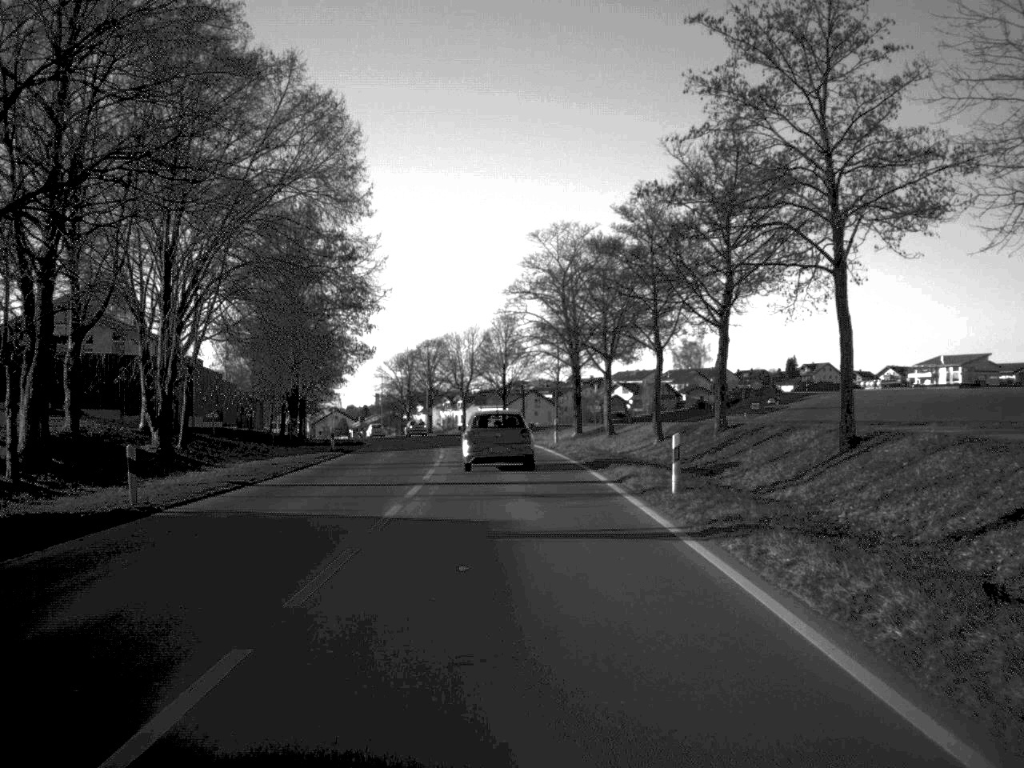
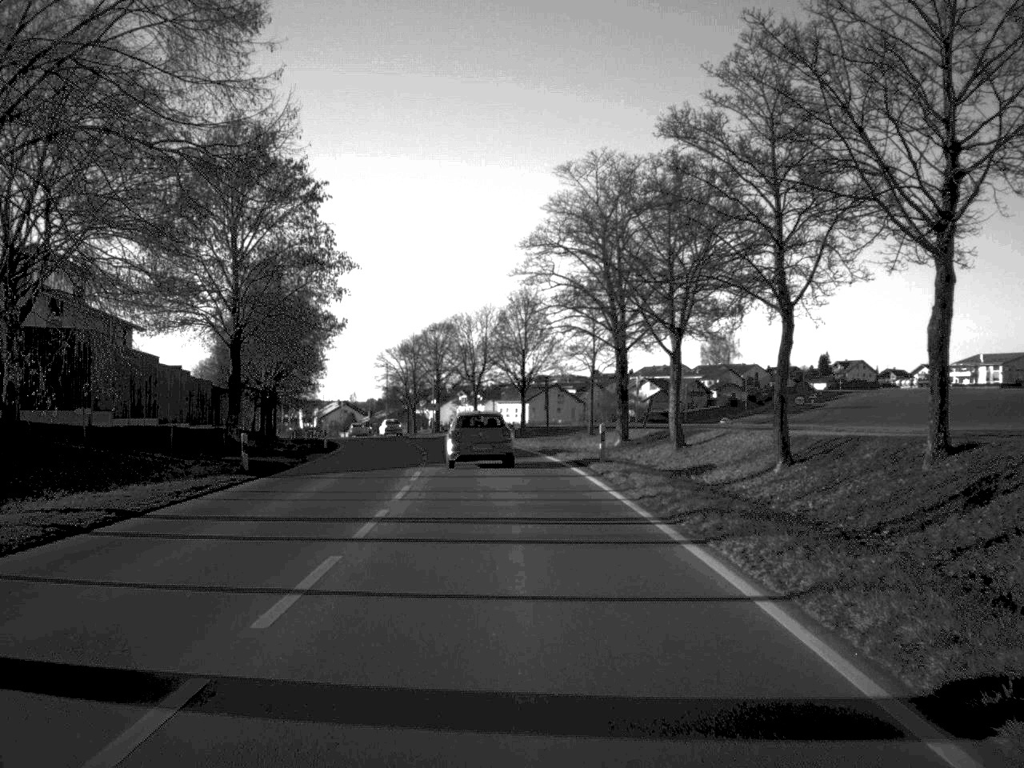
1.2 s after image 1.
(-0.1, +18.8) m; -1°
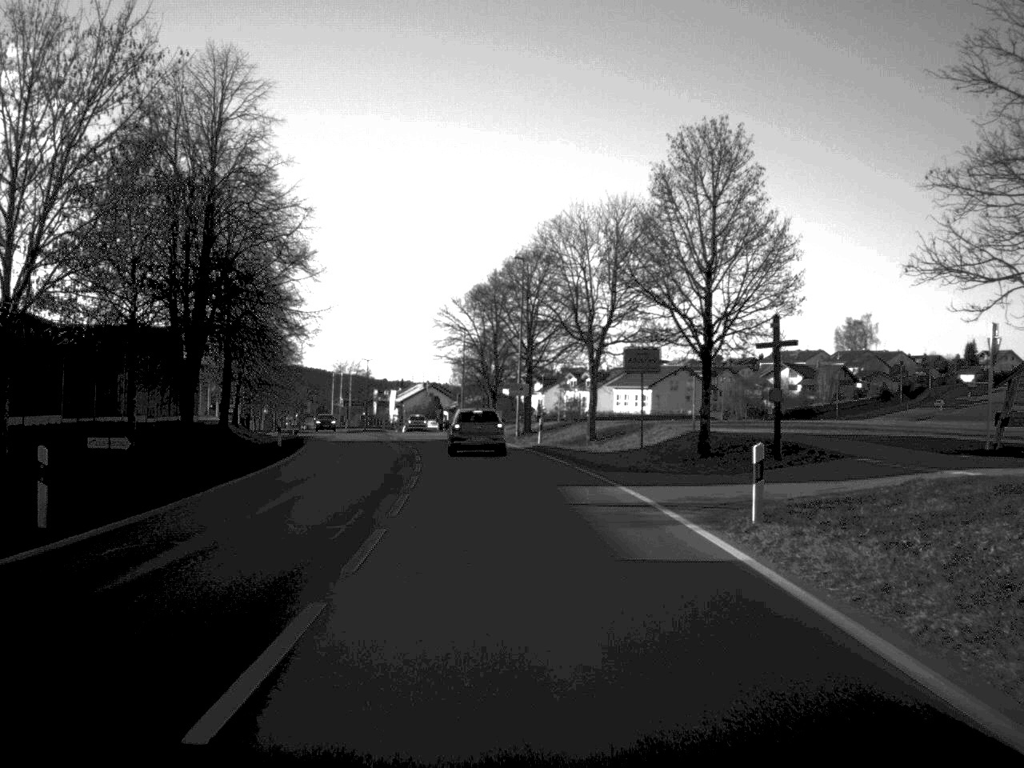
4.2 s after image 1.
(-2.0, +44.9) m; -5°
